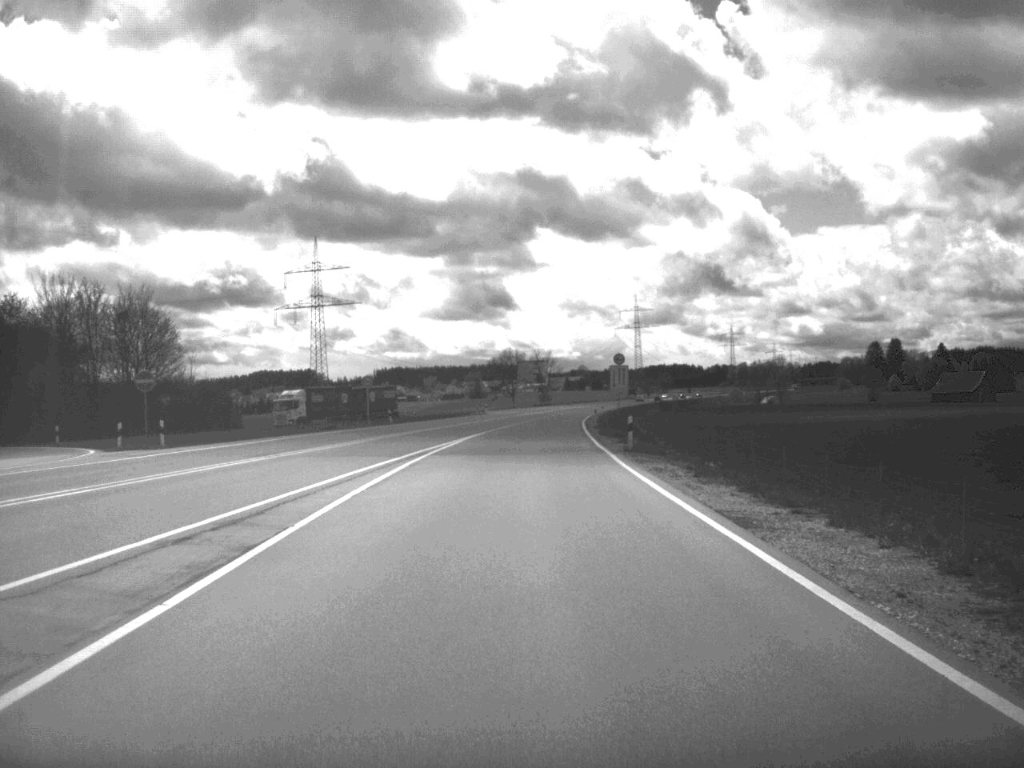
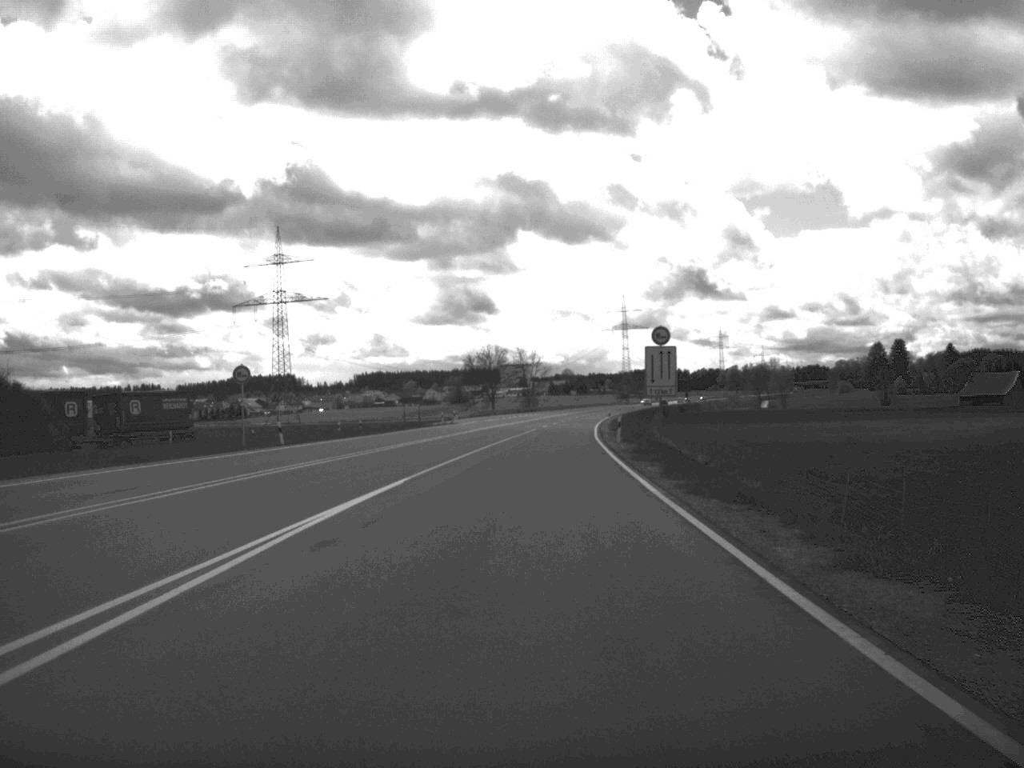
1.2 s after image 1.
(+0.2, +34.6) m; +1°
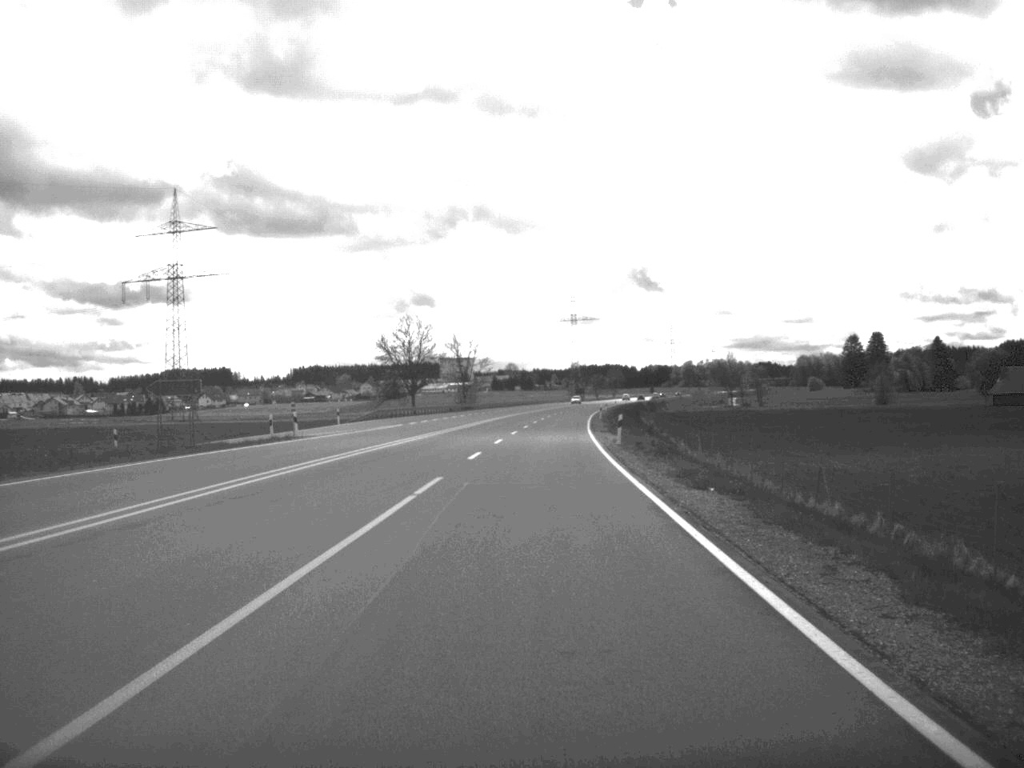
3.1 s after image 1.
(+1.1, +54.7) m; +2°
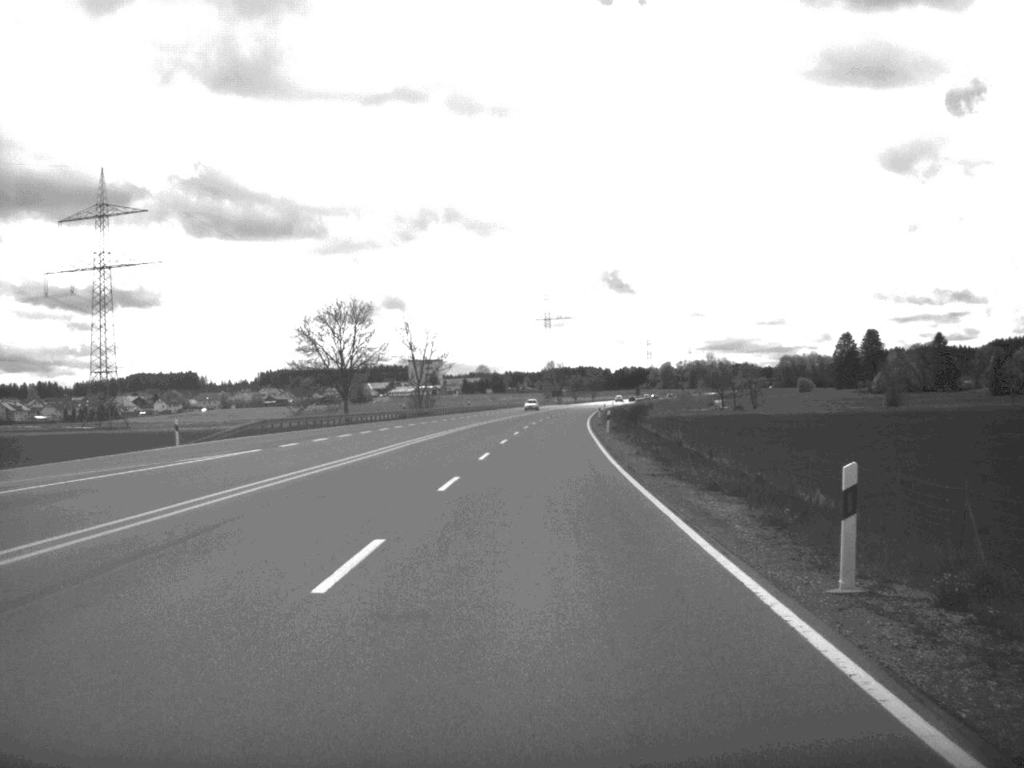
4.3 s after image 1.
(+0.4, +34.7) m; +1°
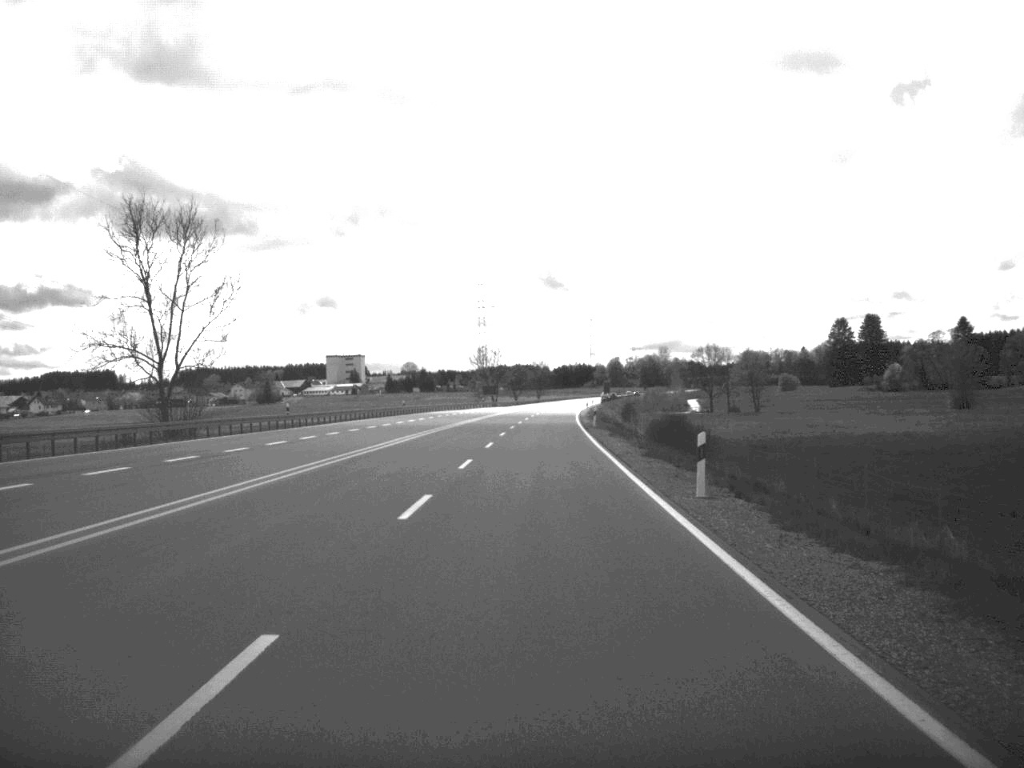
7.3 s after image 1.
(+2.3, +89.3) m; +3°
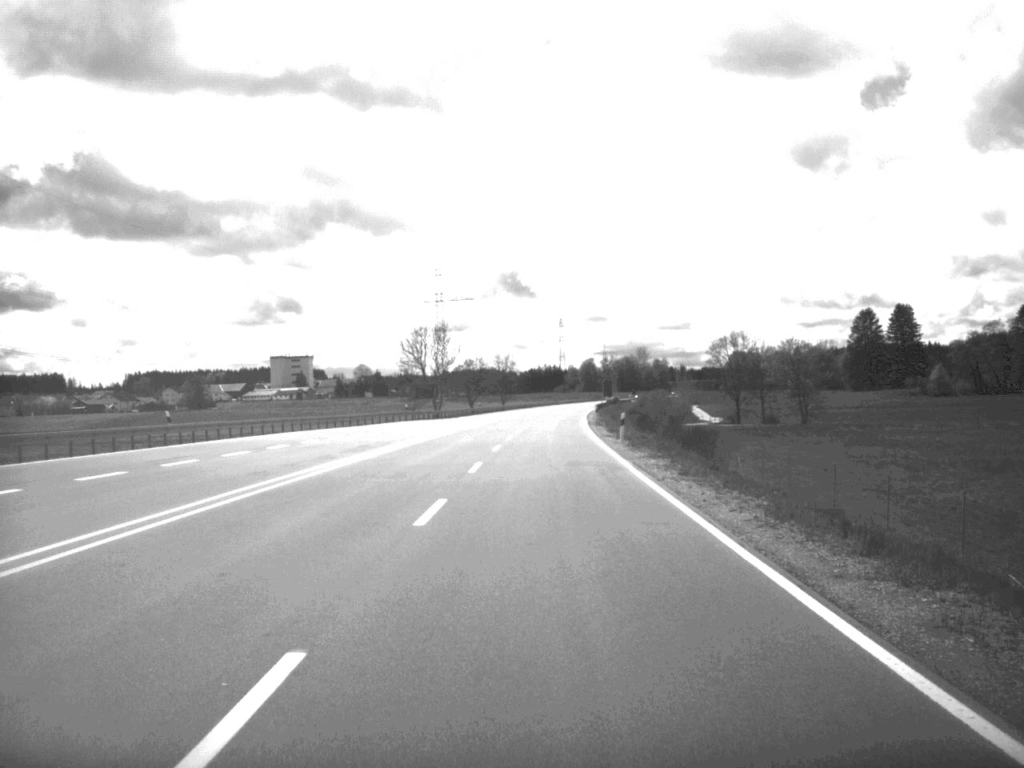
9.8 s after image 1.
(+0.8, +71.8) m; +1°
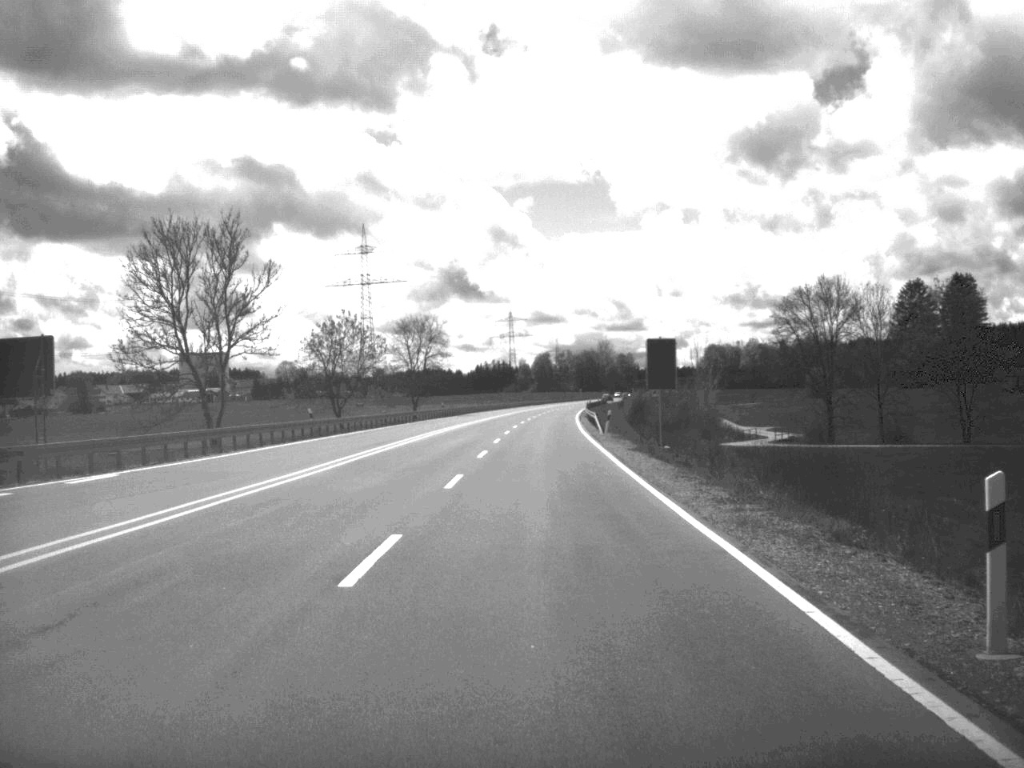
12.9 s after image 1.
(+1.9, +88.6) m; +2°
